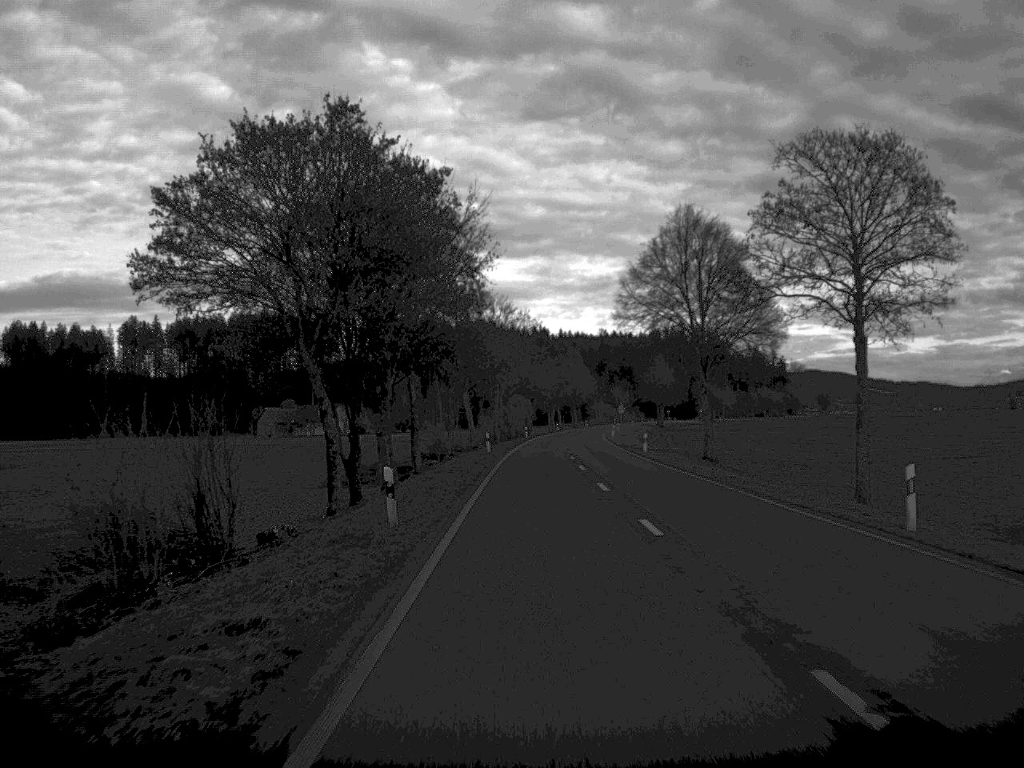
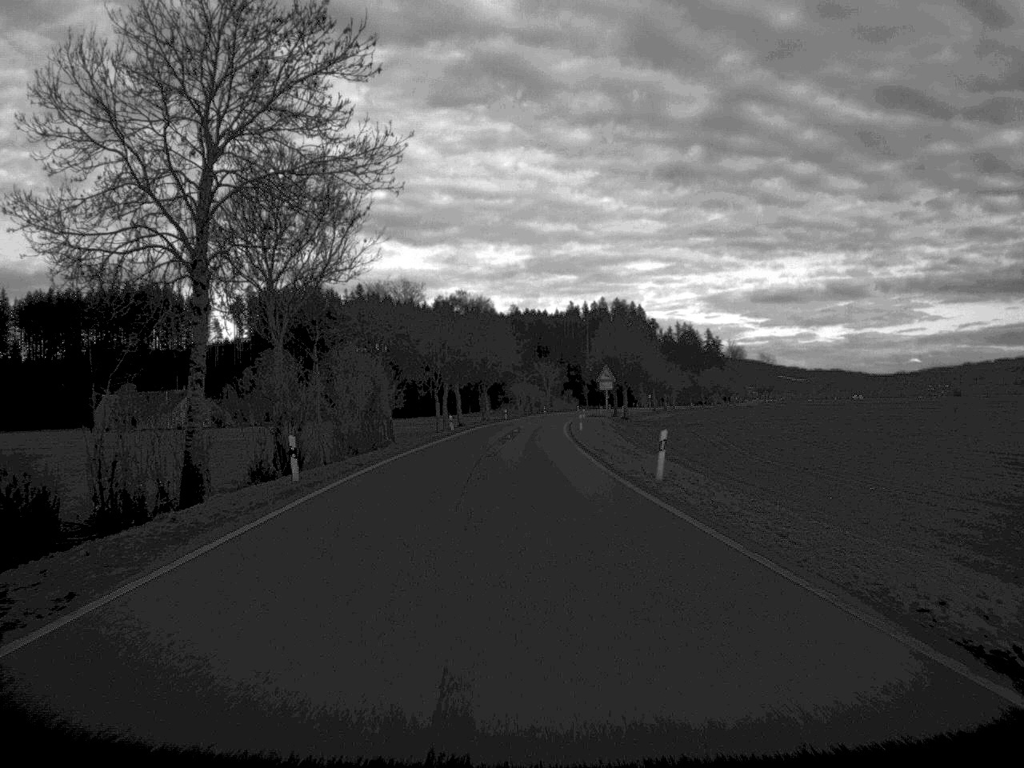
(+3.0, +88.0) m; +4°
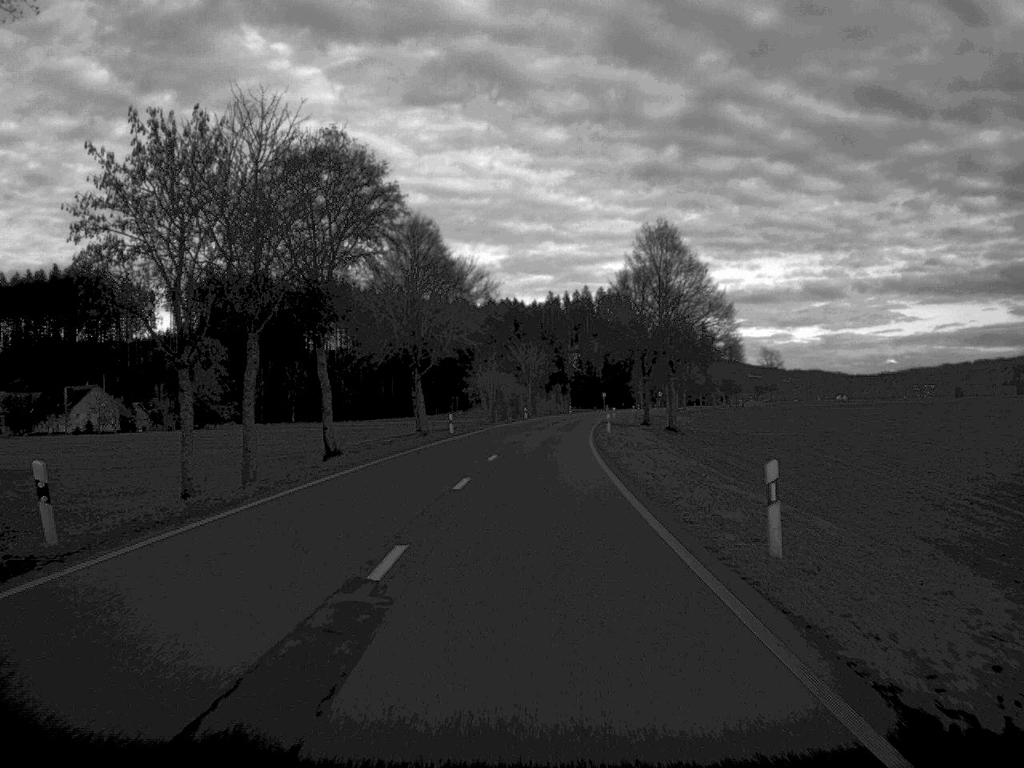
(+0.5, +63.6) m; +1°
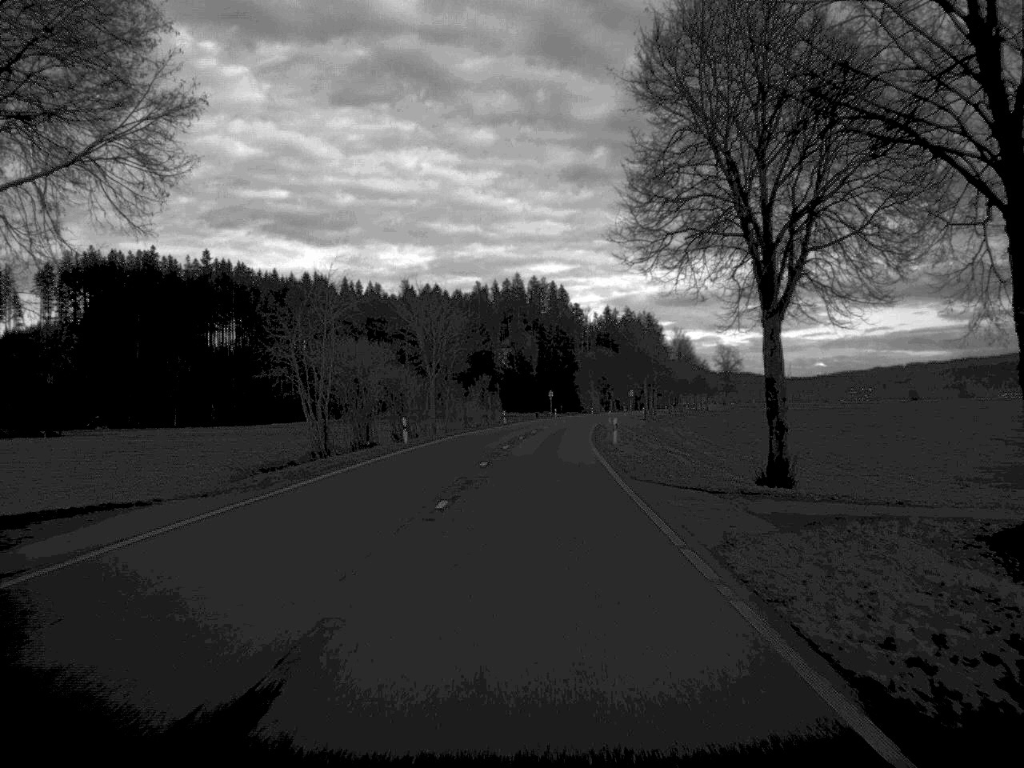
(+1.8, +65.1) m; +3°
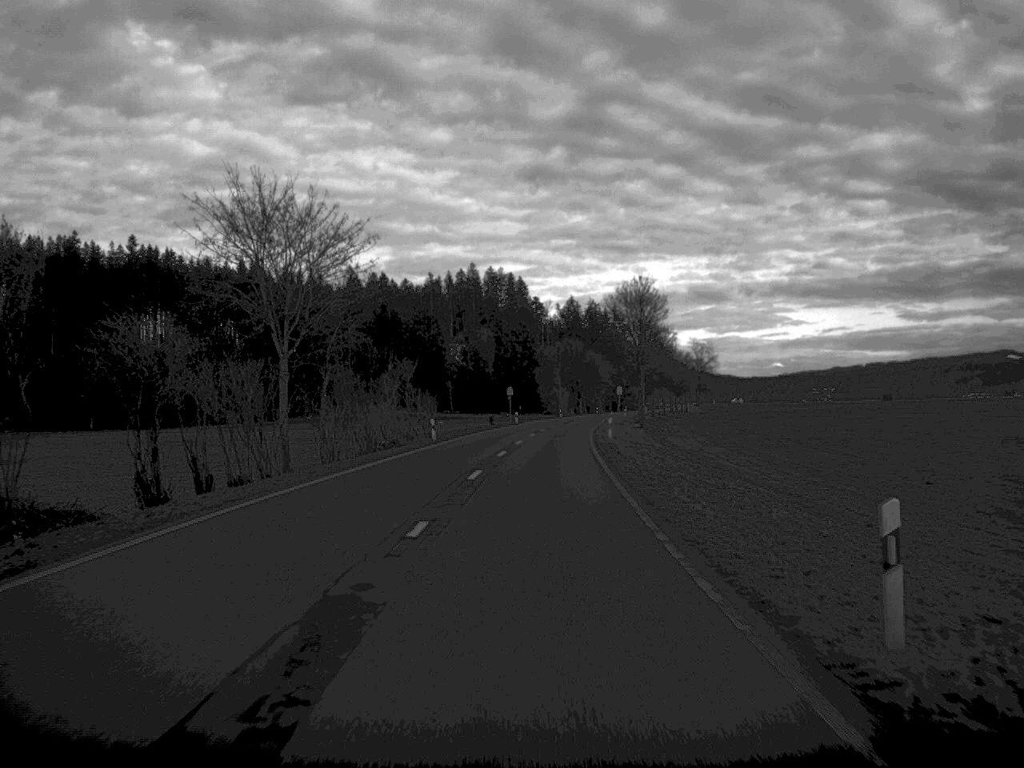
(+0.6, +38.9) m; +2°
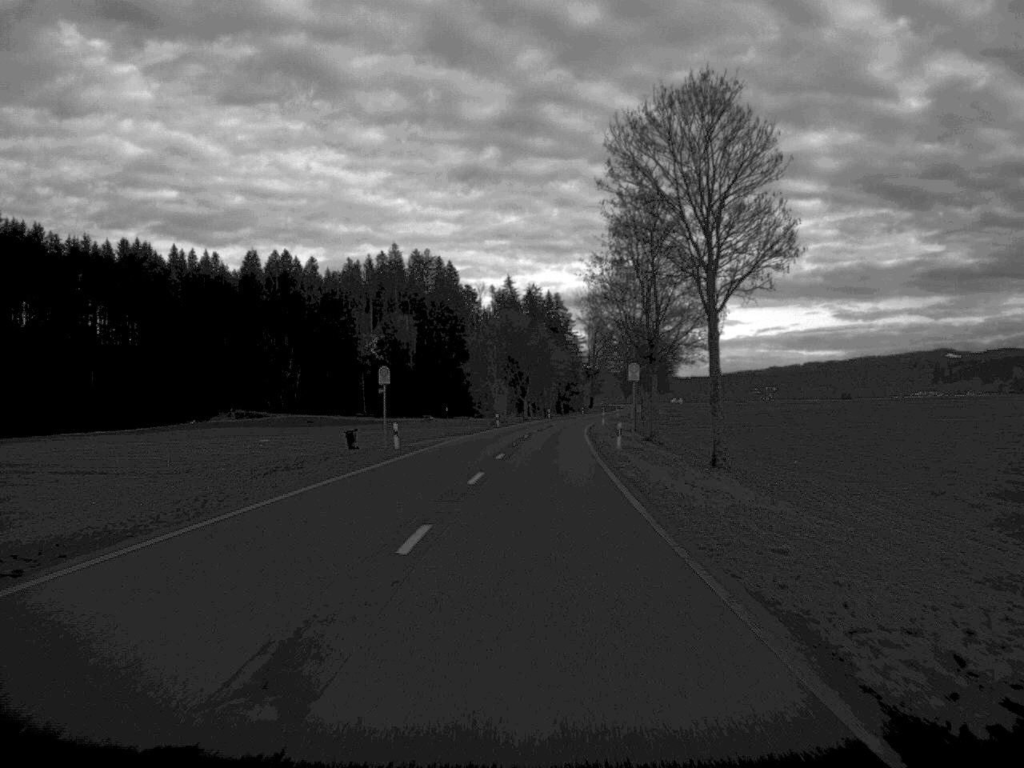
(+1.5, +61.0) m; +3°
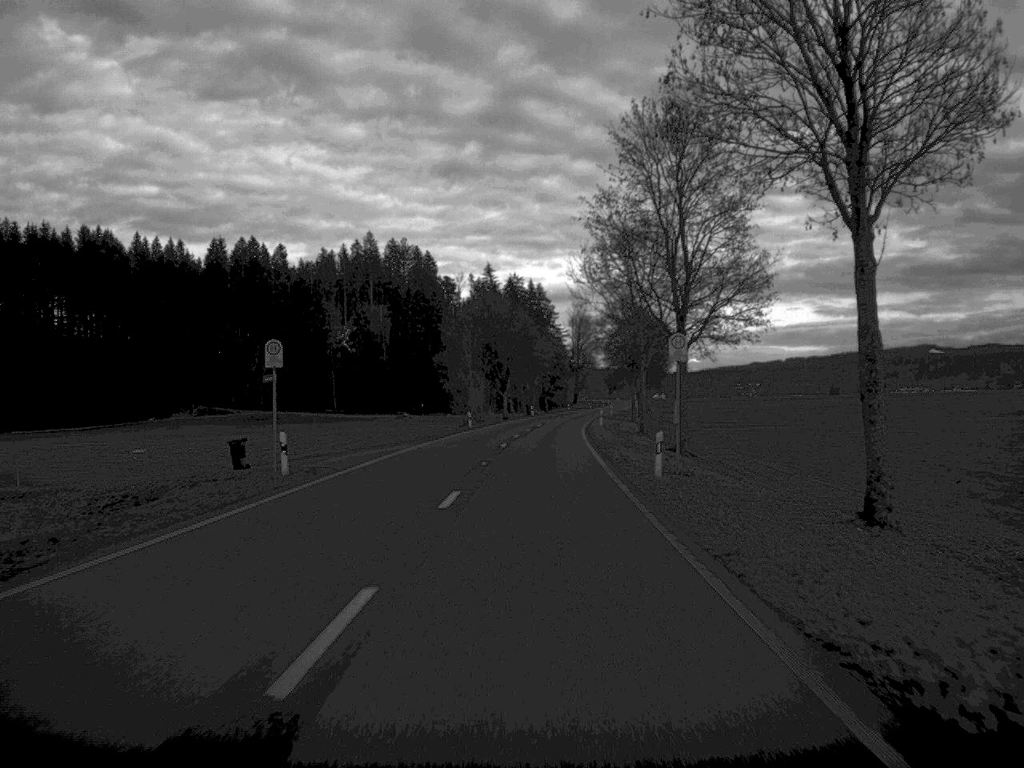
(+0.1, +18.4) m; +1°
